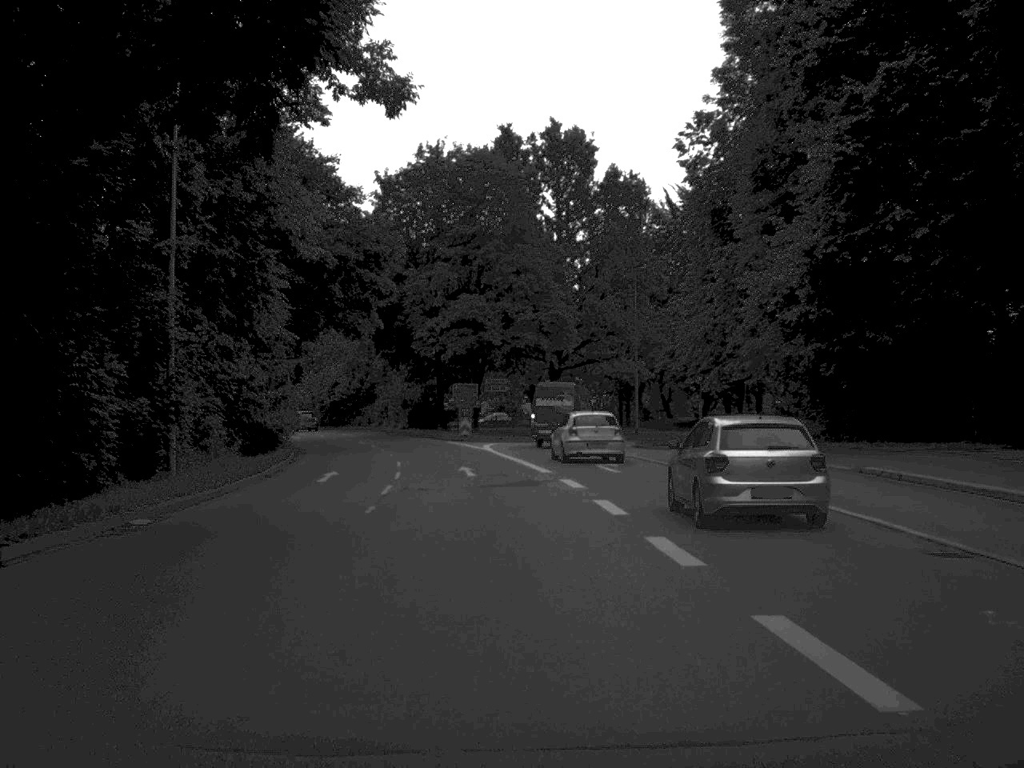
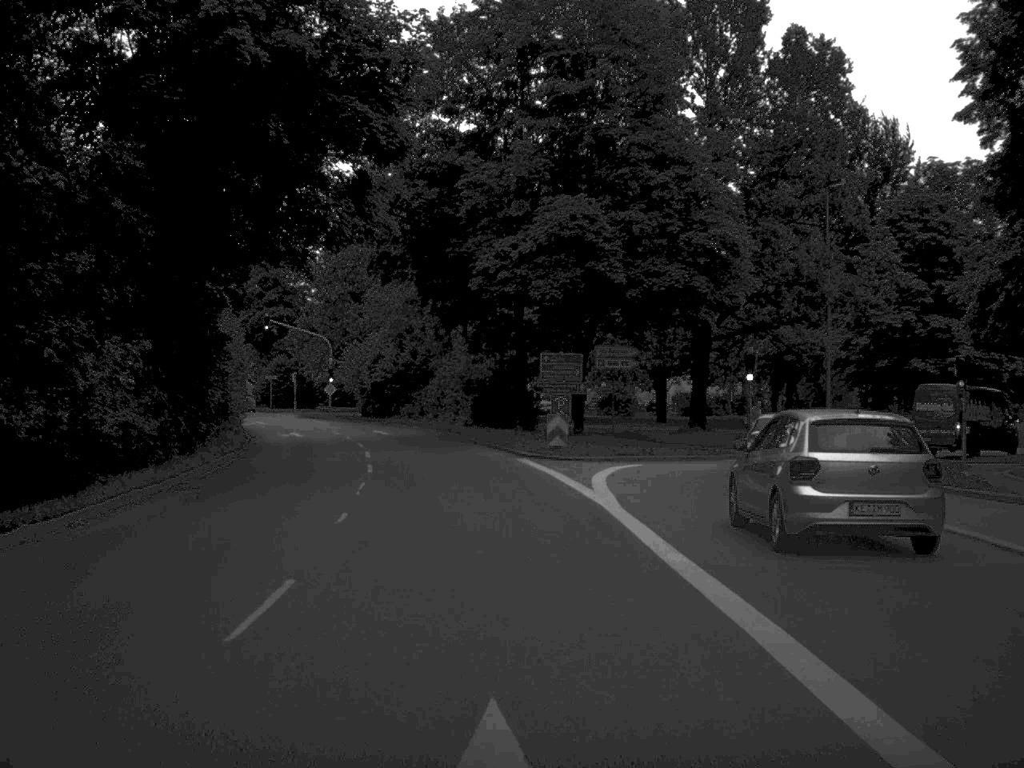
(-0.9, +27.5) m; -5°
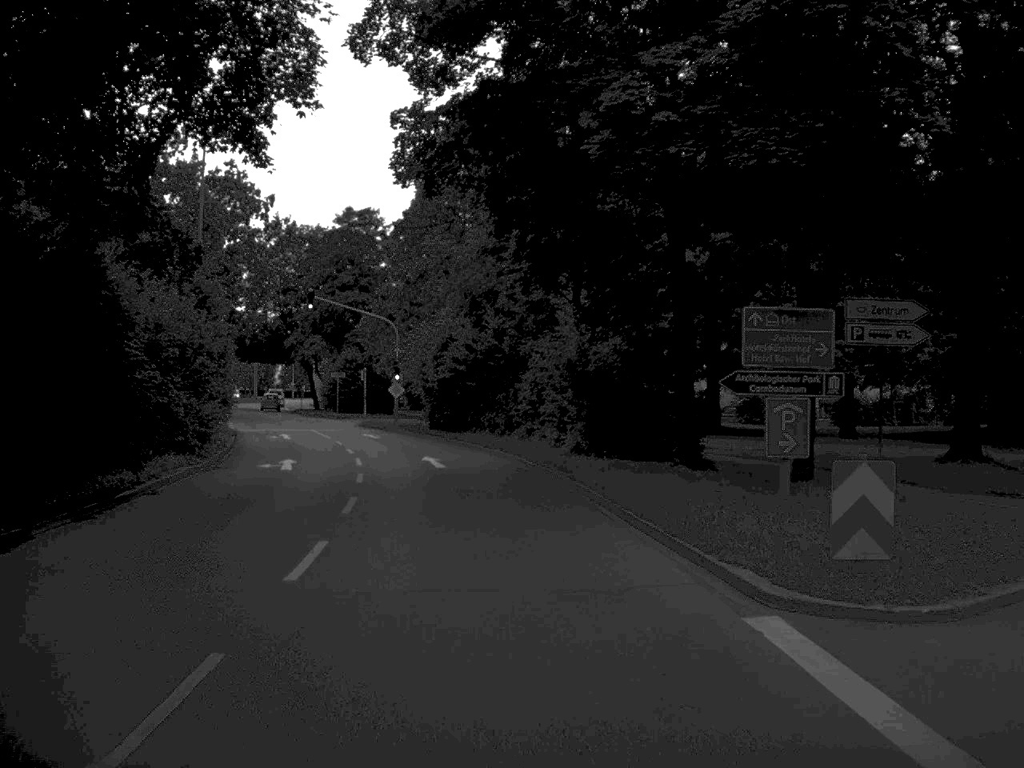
(-0.8, +20.8) m; -5°
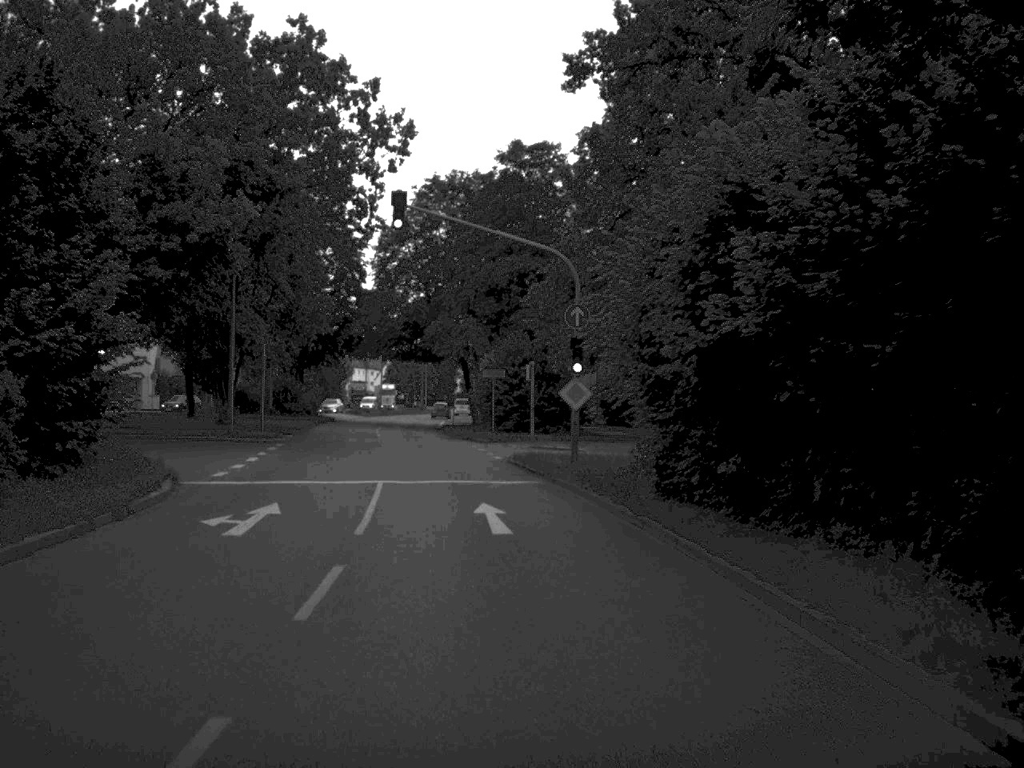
(-2.5, +31.1) m; -9°
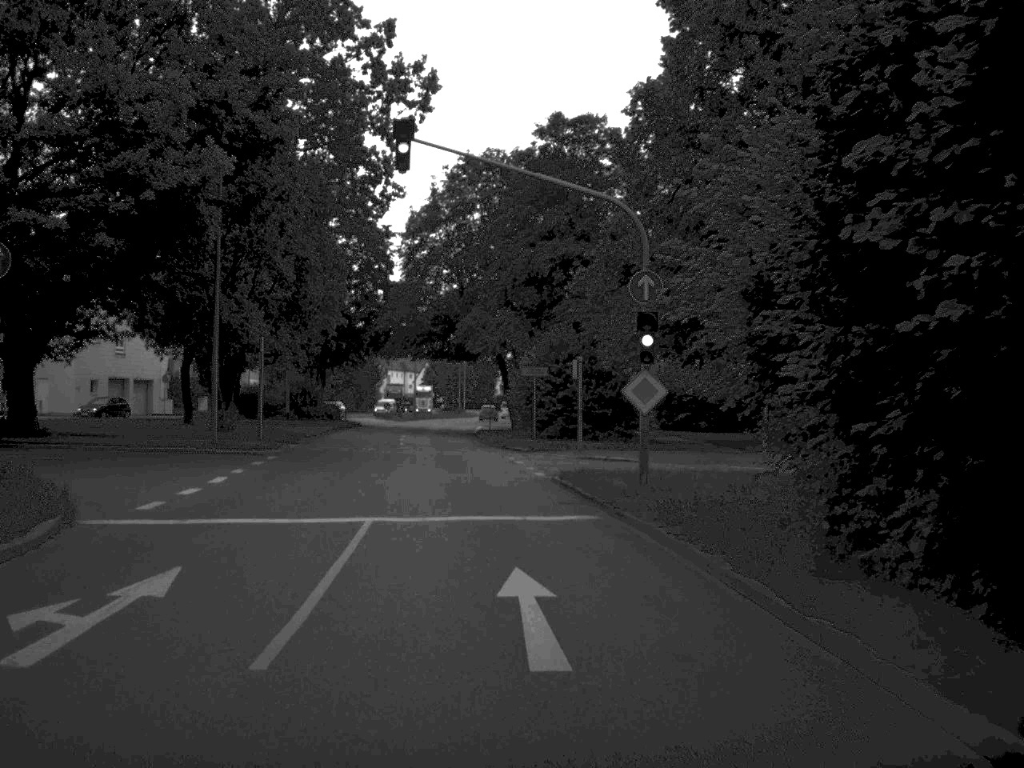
(-0.1, +7.8) m; -2°
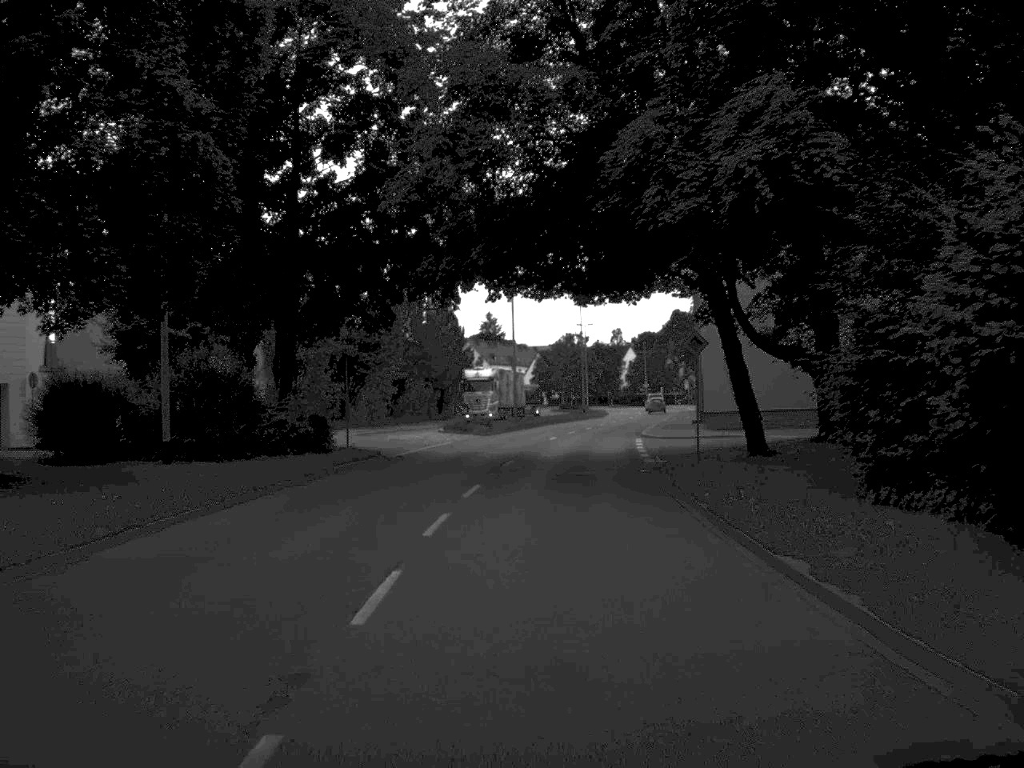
(-3.0, +44.5) m; -5°
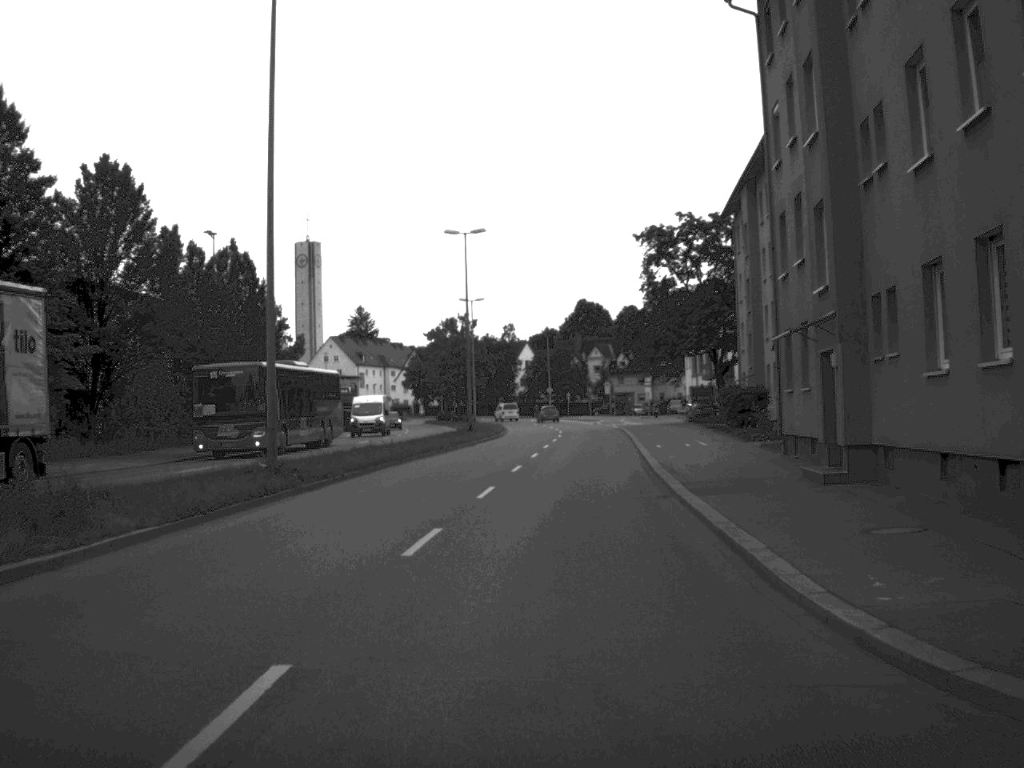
(+1.9, +45.3) m; +5°
